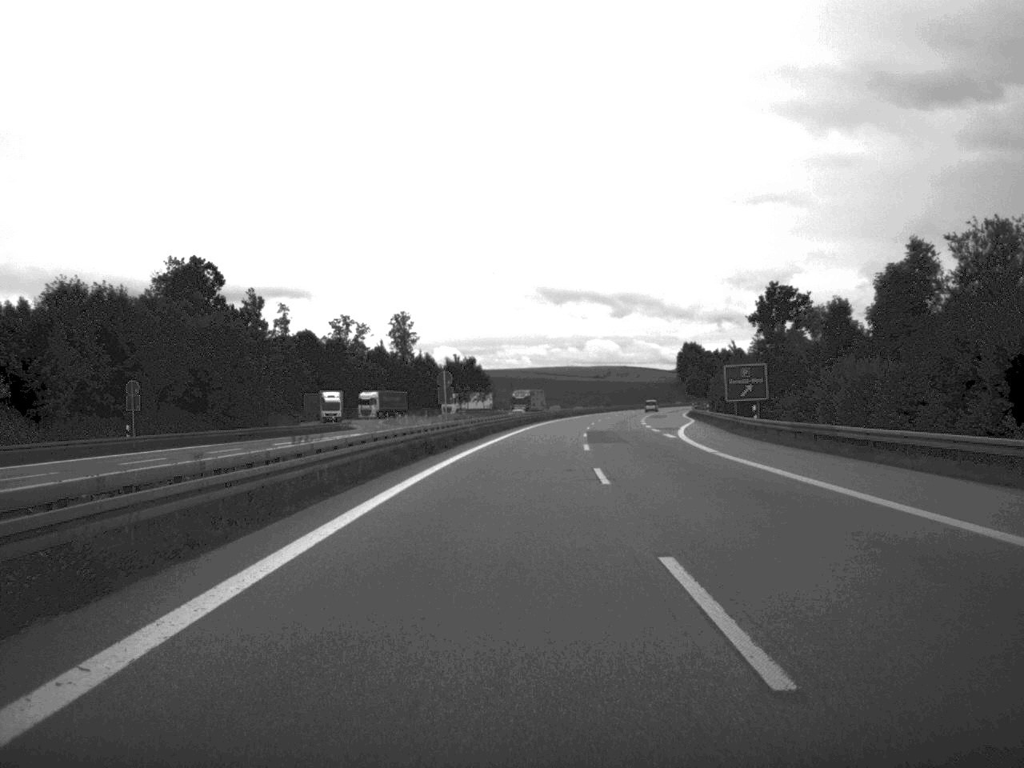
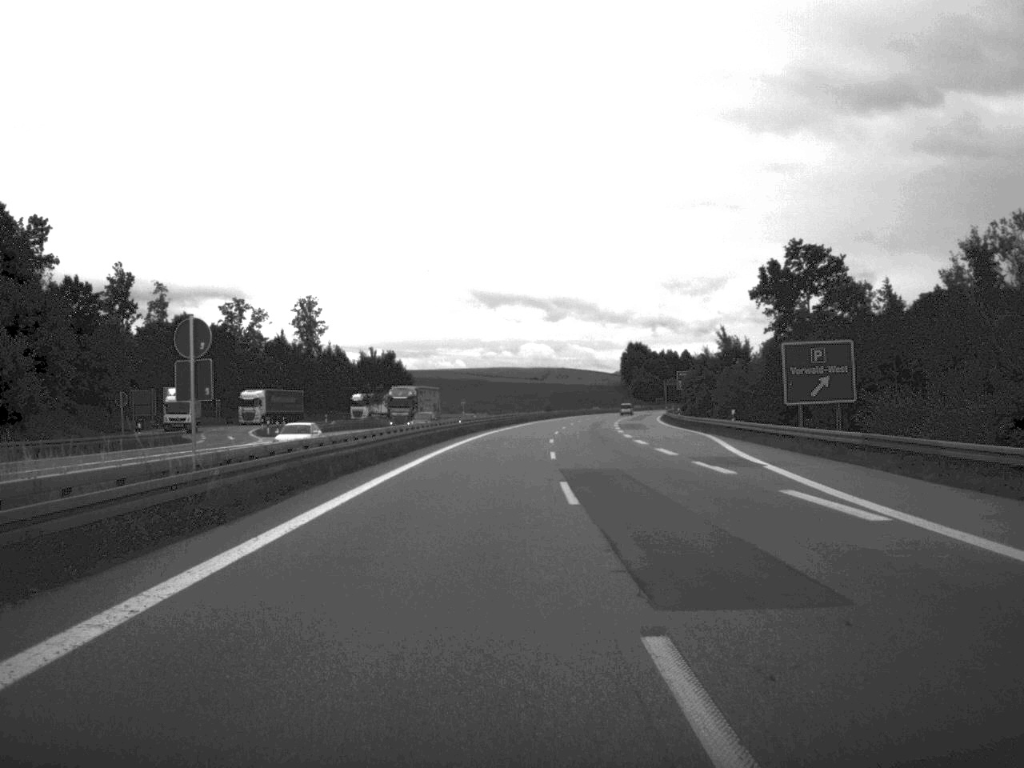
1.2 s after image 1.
(+1.0, +39.8) m; +3°
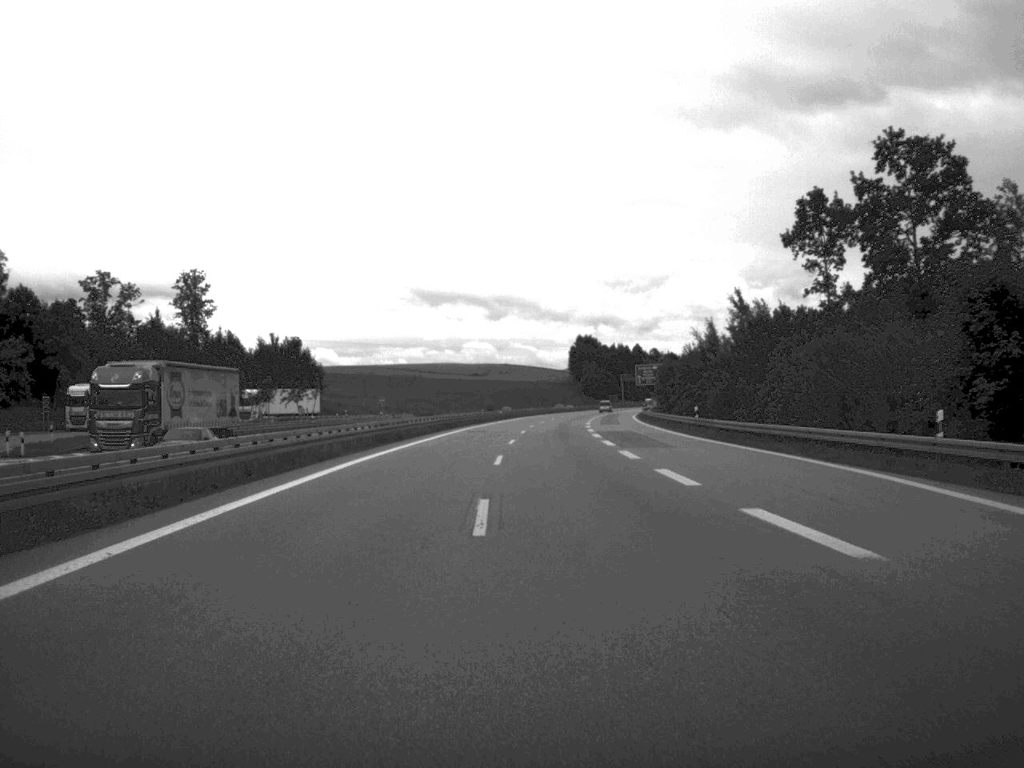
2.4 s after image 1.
(+1.0, +40.2) m; +2°
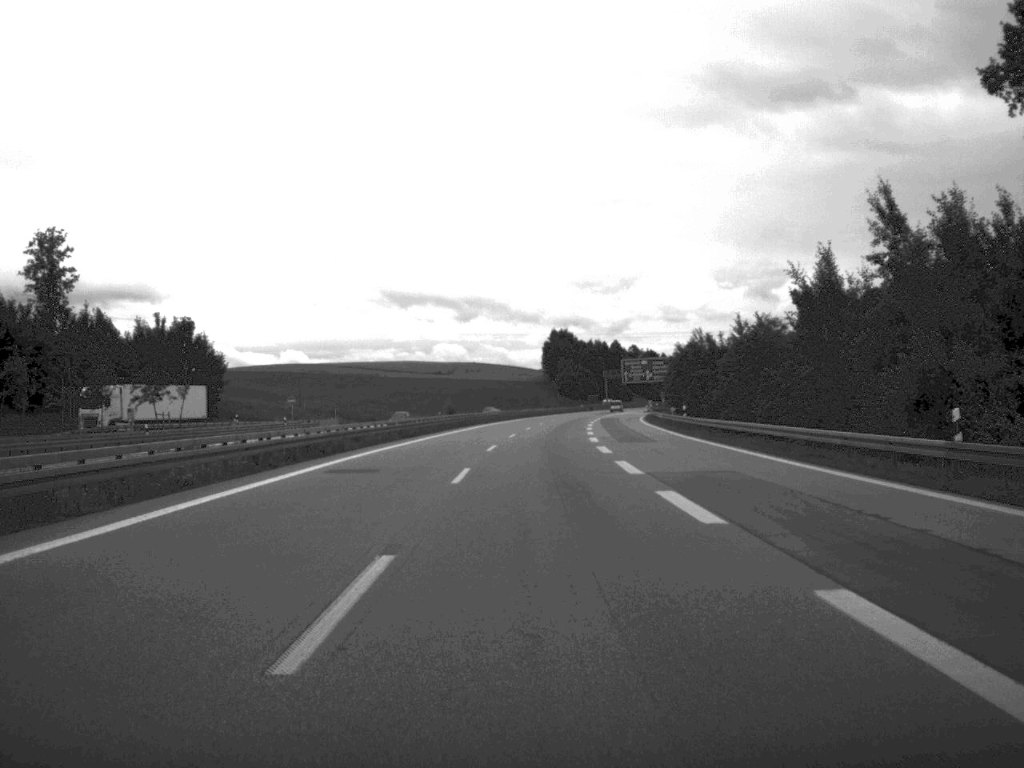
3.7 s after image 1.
(+0.6, +43.4) m; +1°
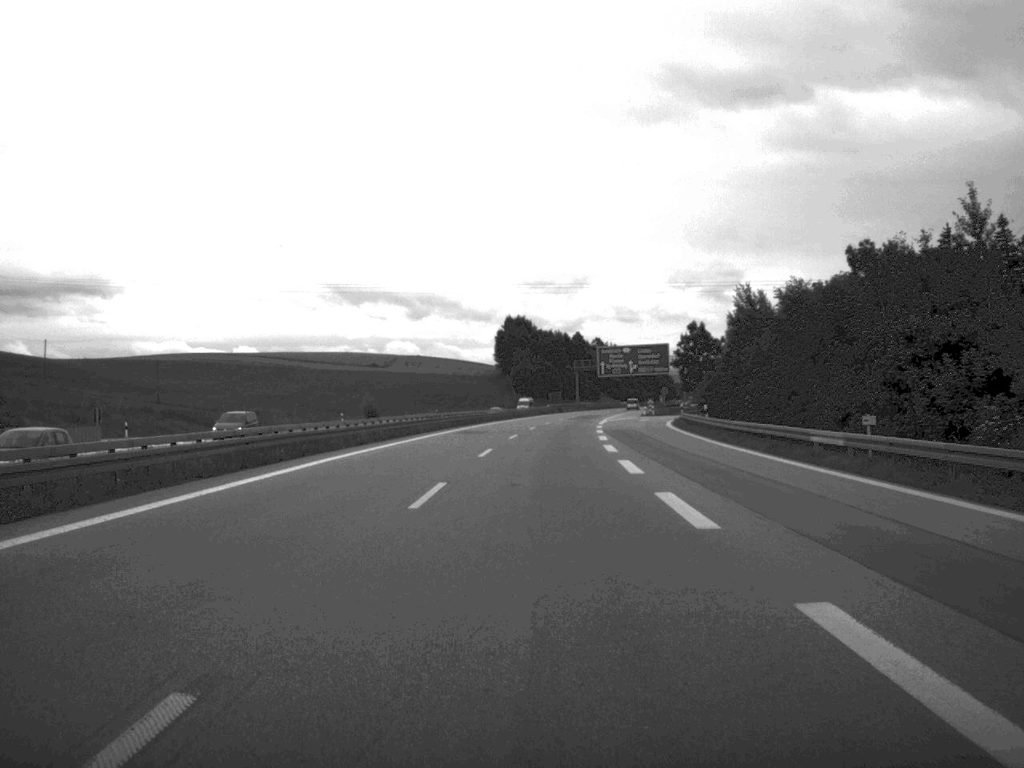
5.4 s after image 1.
(+1.0, +59.9) m; +2°
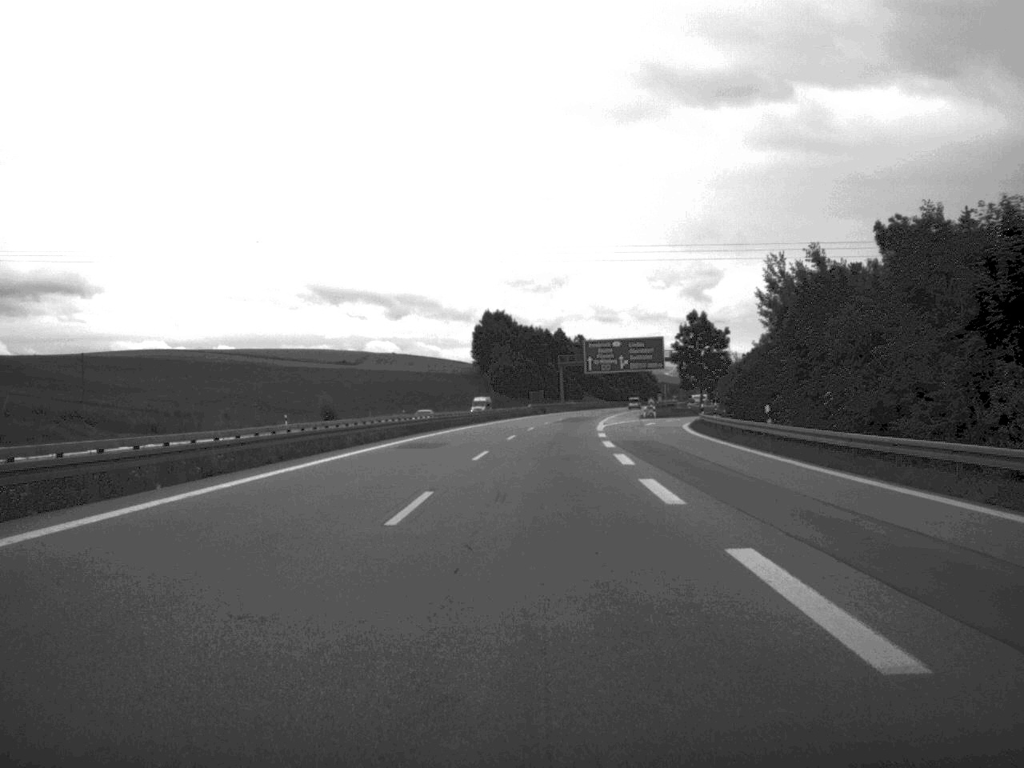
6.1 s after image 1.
(+0.2, +20.2) m; +1°
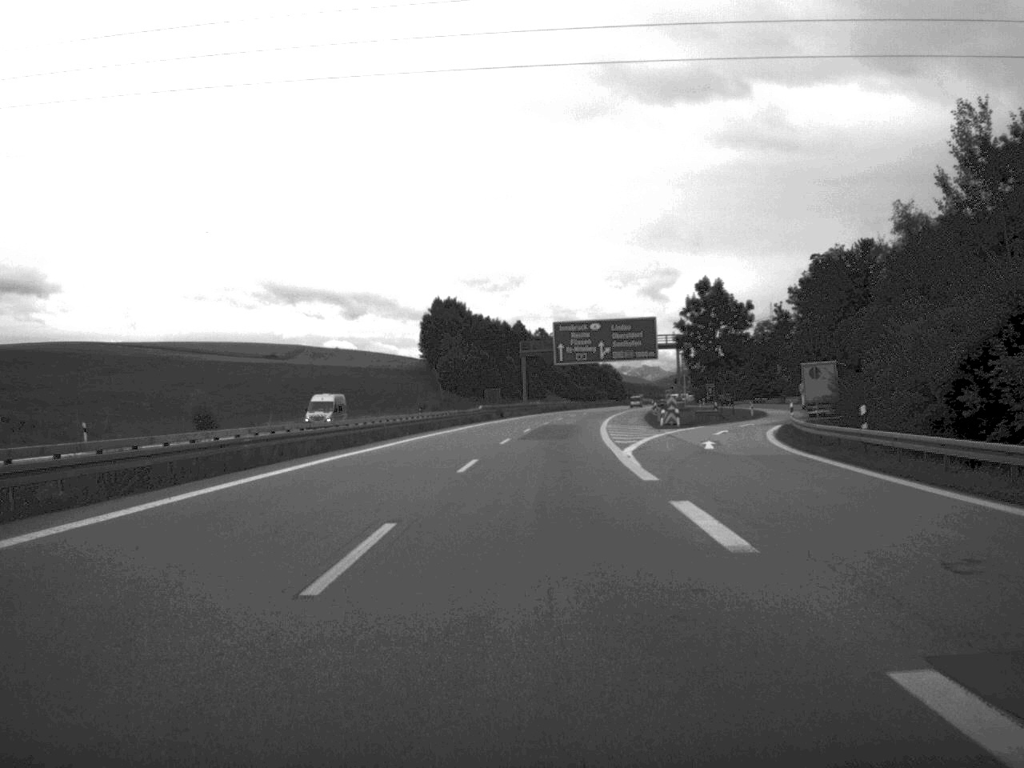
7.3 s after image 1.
(+0.7, +41.4) m; +2°
